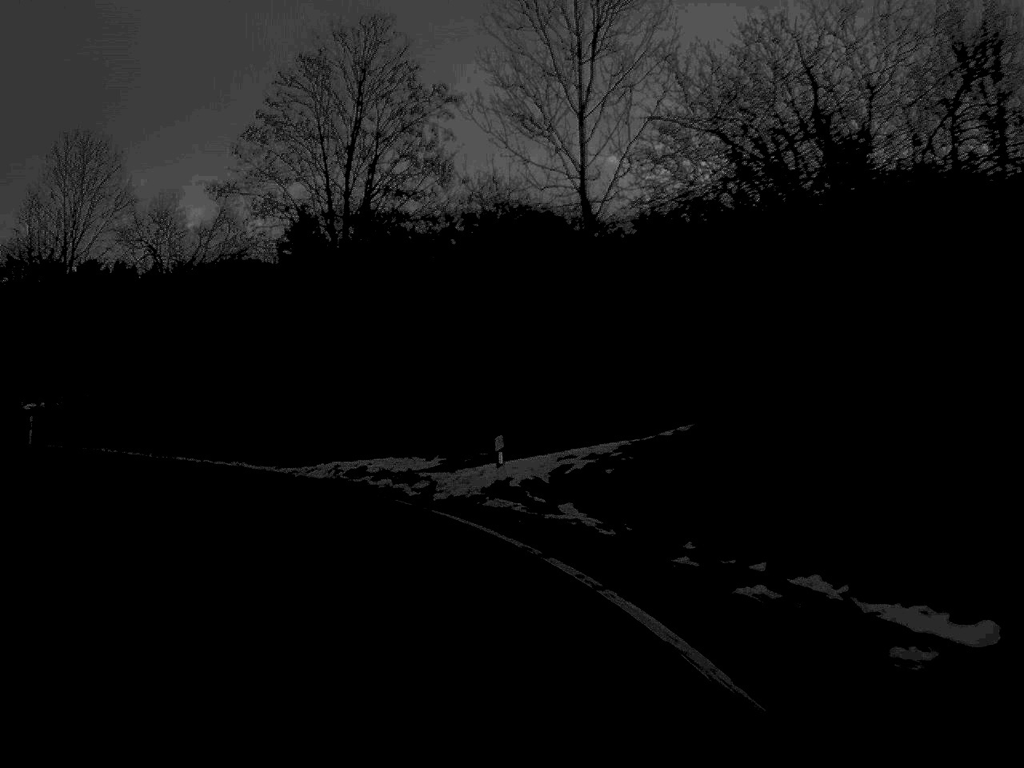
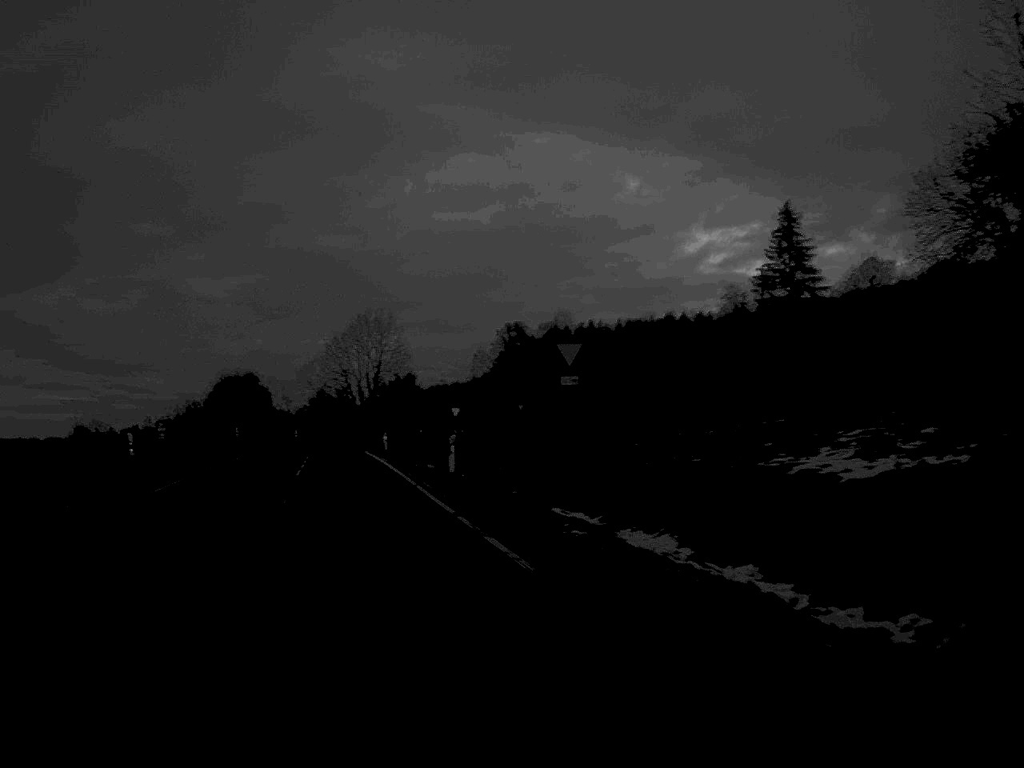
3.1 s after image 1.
(-14.4, +36.4) m; -46°
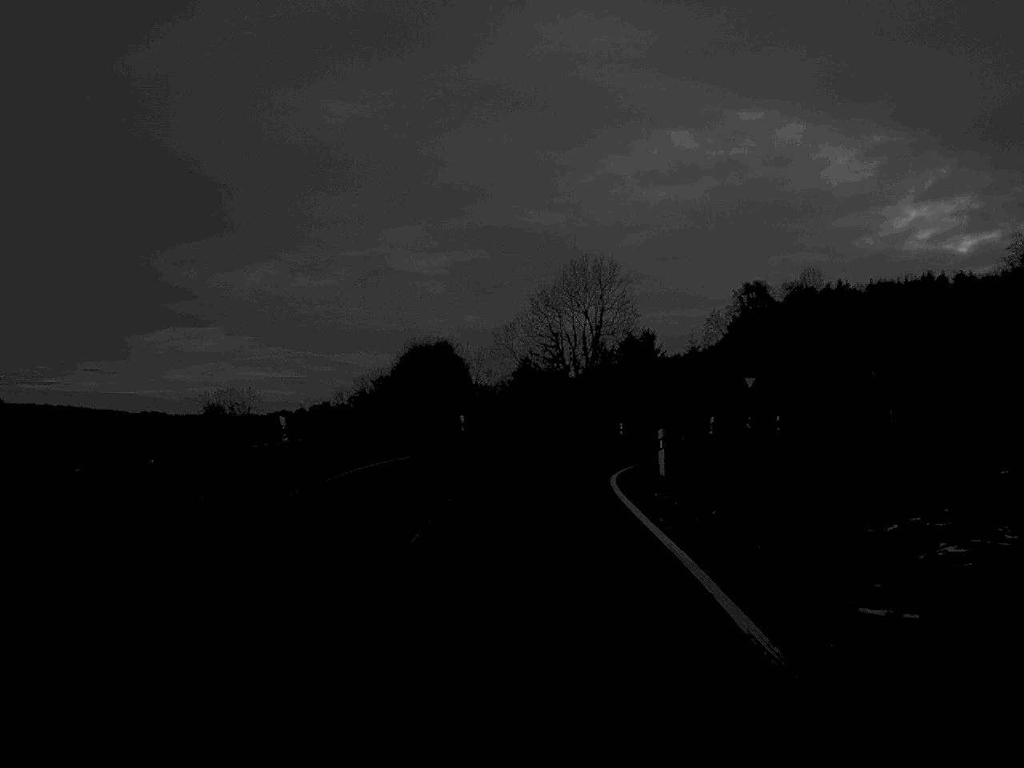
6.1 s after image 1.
(-5.4, +43.0) m; -8°
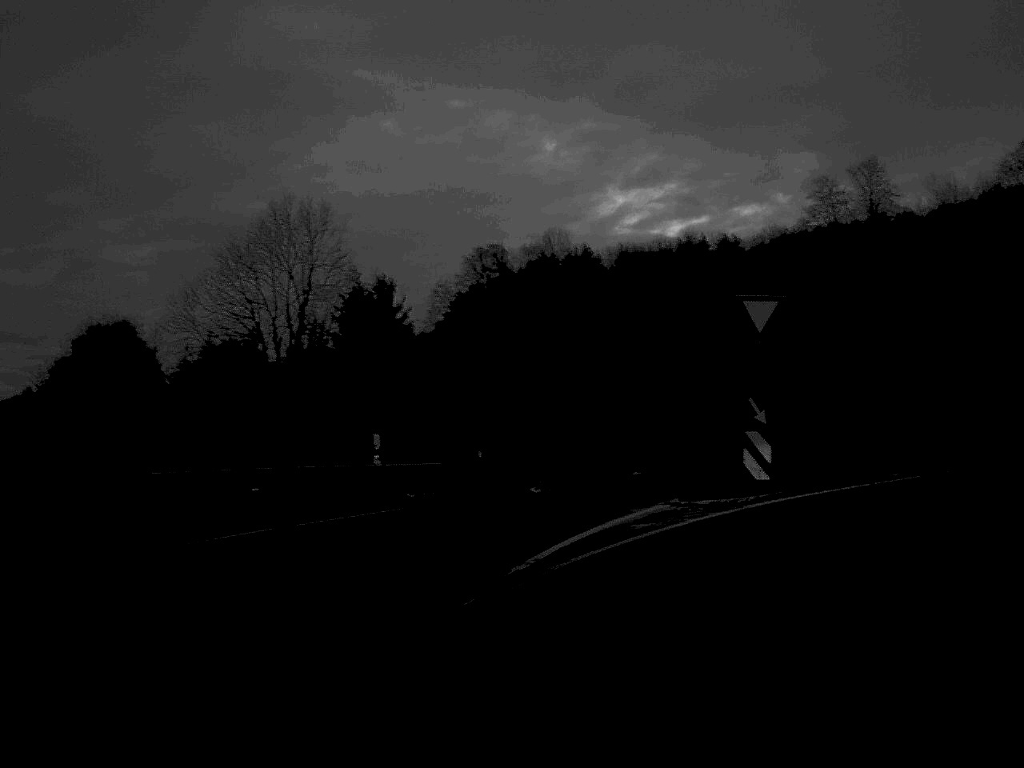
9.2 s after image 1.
(+1.7, +37.9) m; +14°
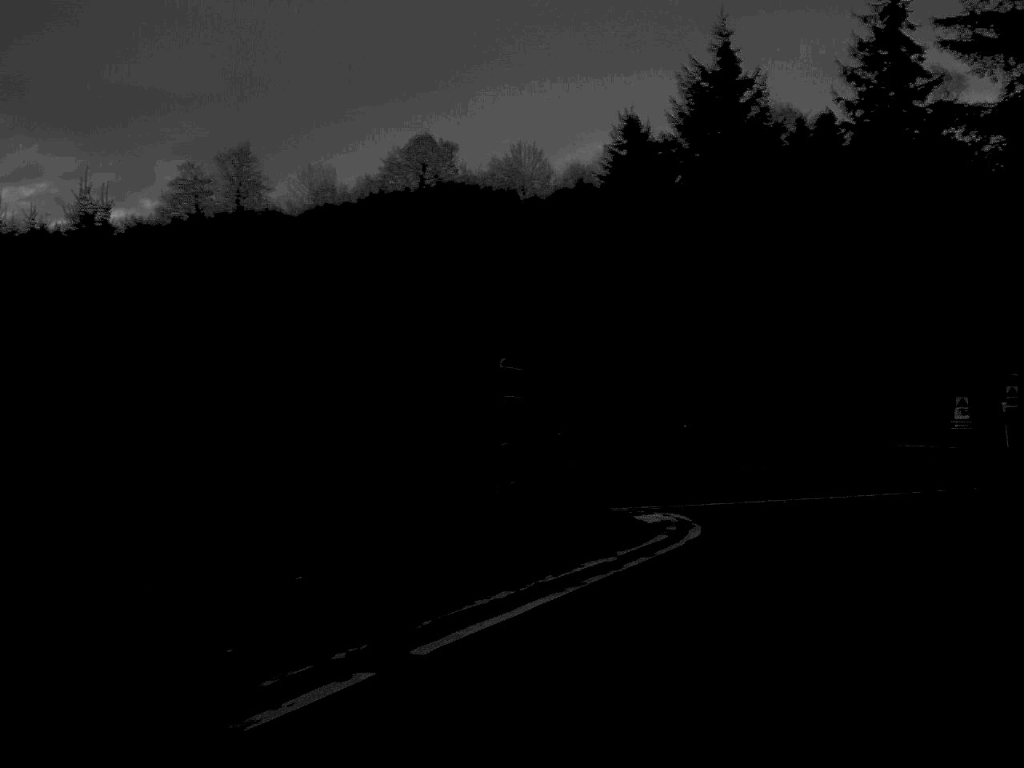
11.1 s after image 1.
(+3.6, +15.1) m; +29°
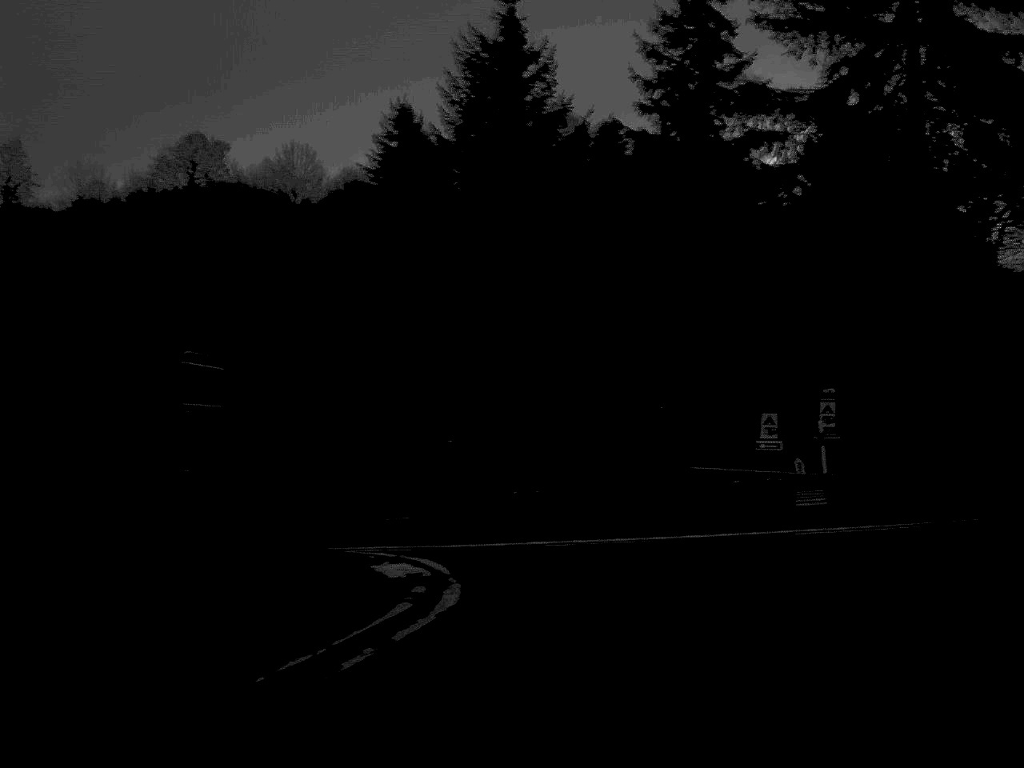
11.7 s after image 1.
(+0.4, +4.0) m; +10°
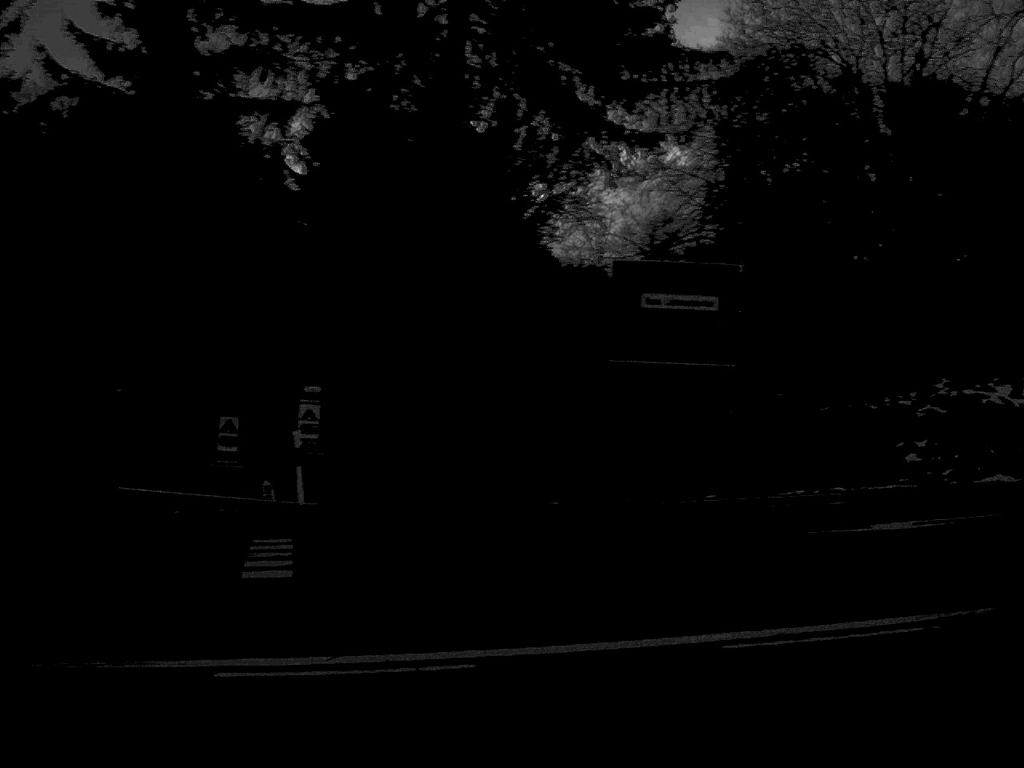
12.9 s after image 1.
(+1.4, +7.2) m; +23°
